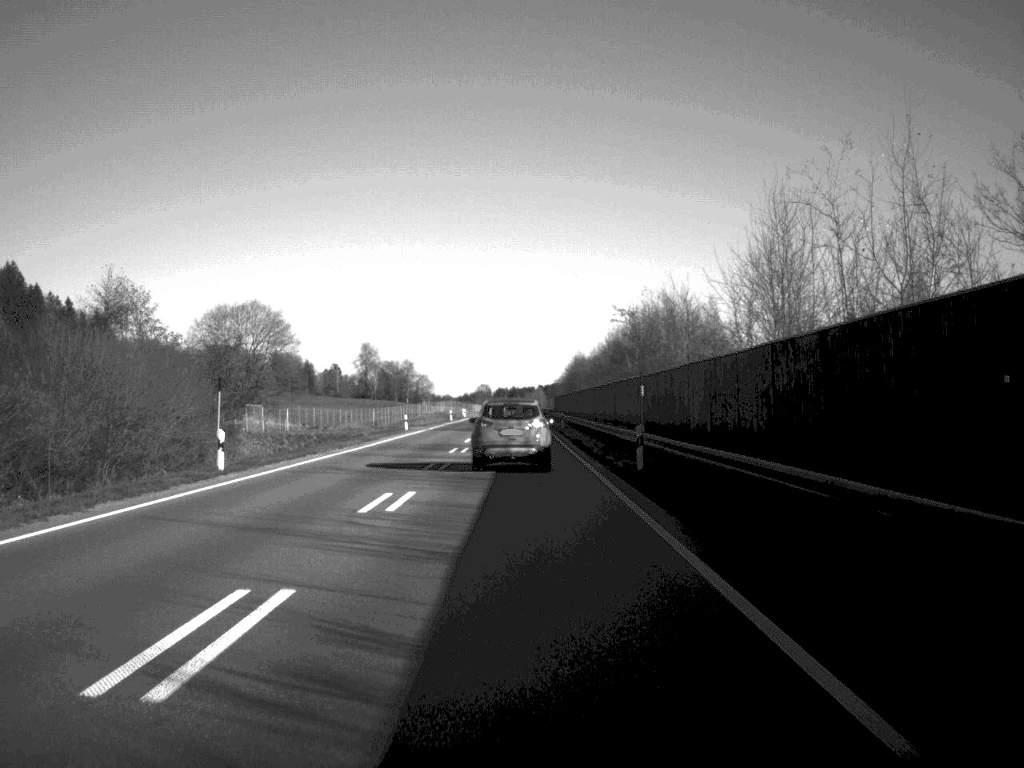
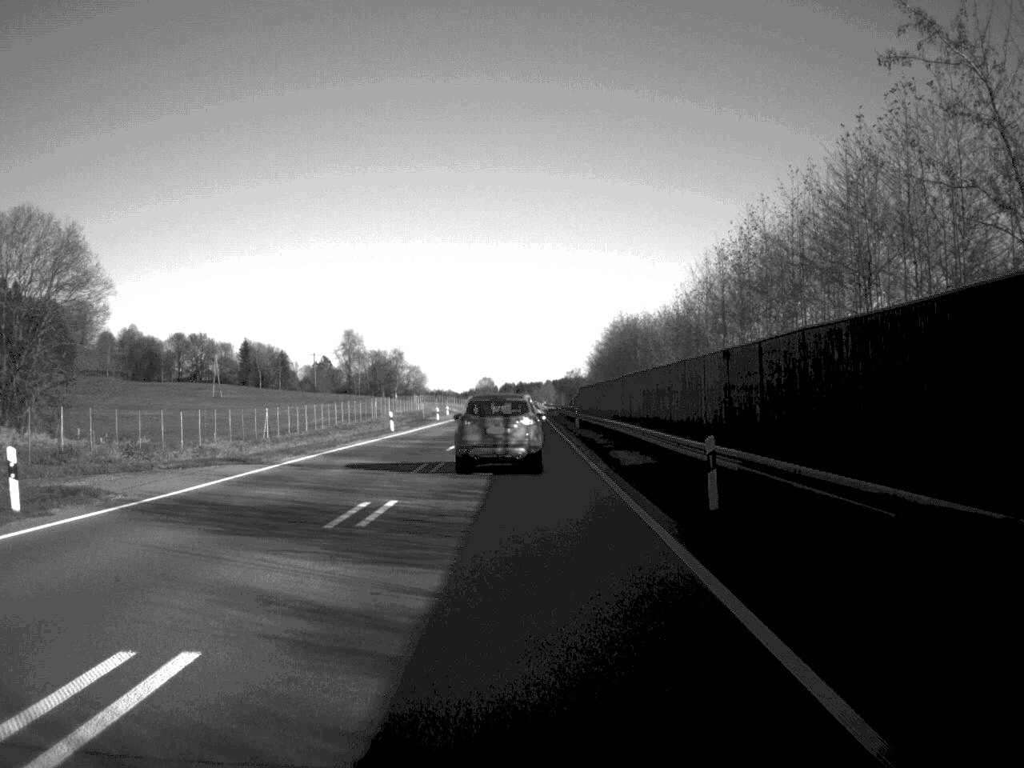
(-0.2, +62.5) m; 0°
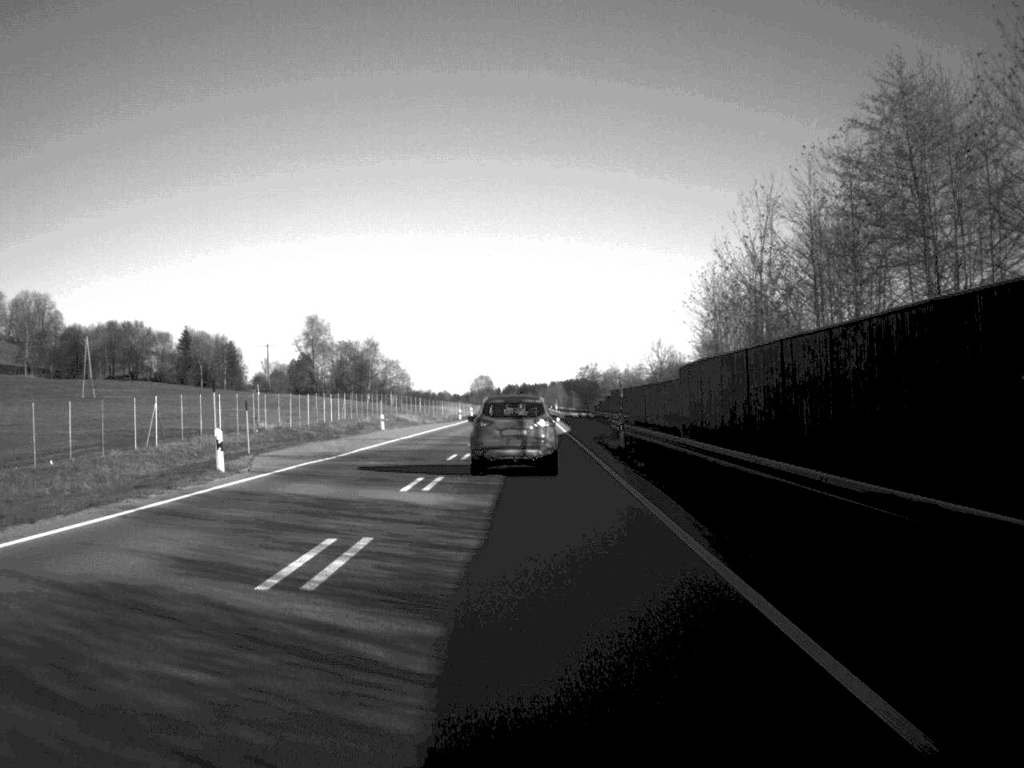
(-0.2, +76.4) m; 0°
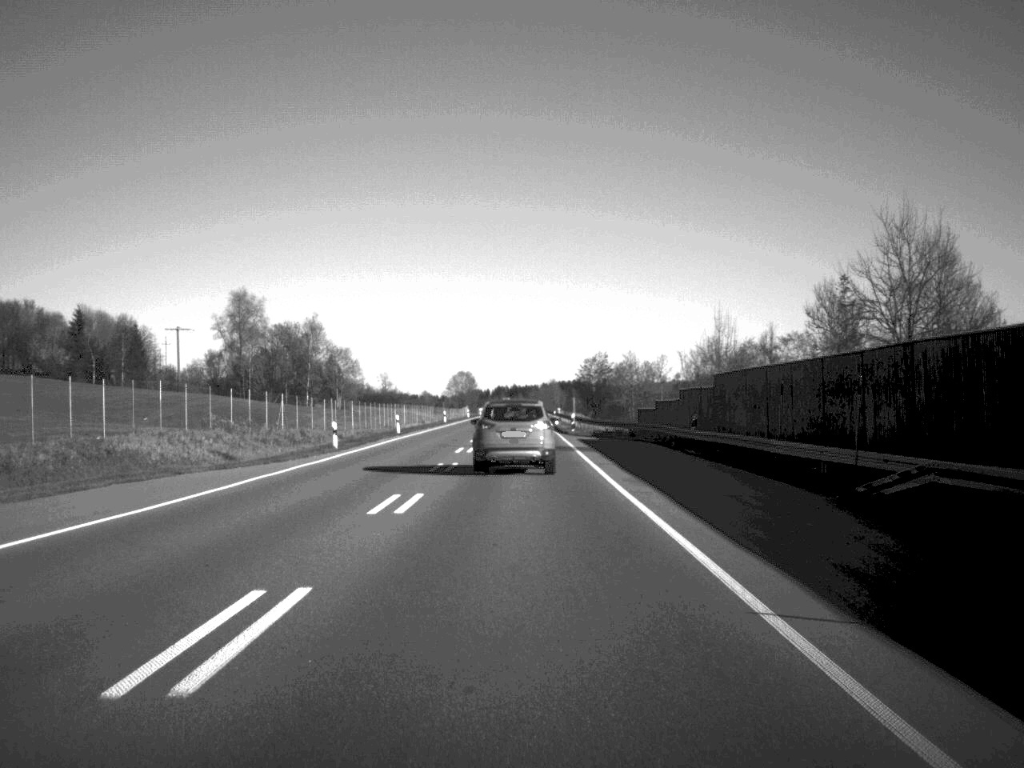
(+0.3, +75.5) m; 0°
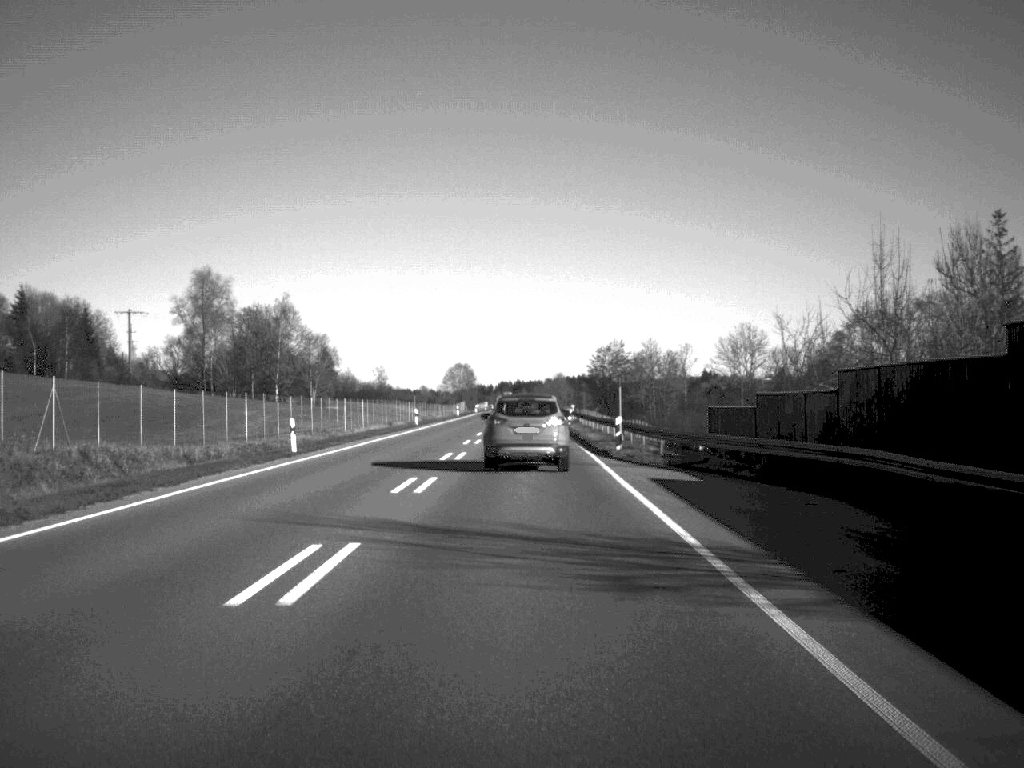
(-0.1, +32.9) m; 0°
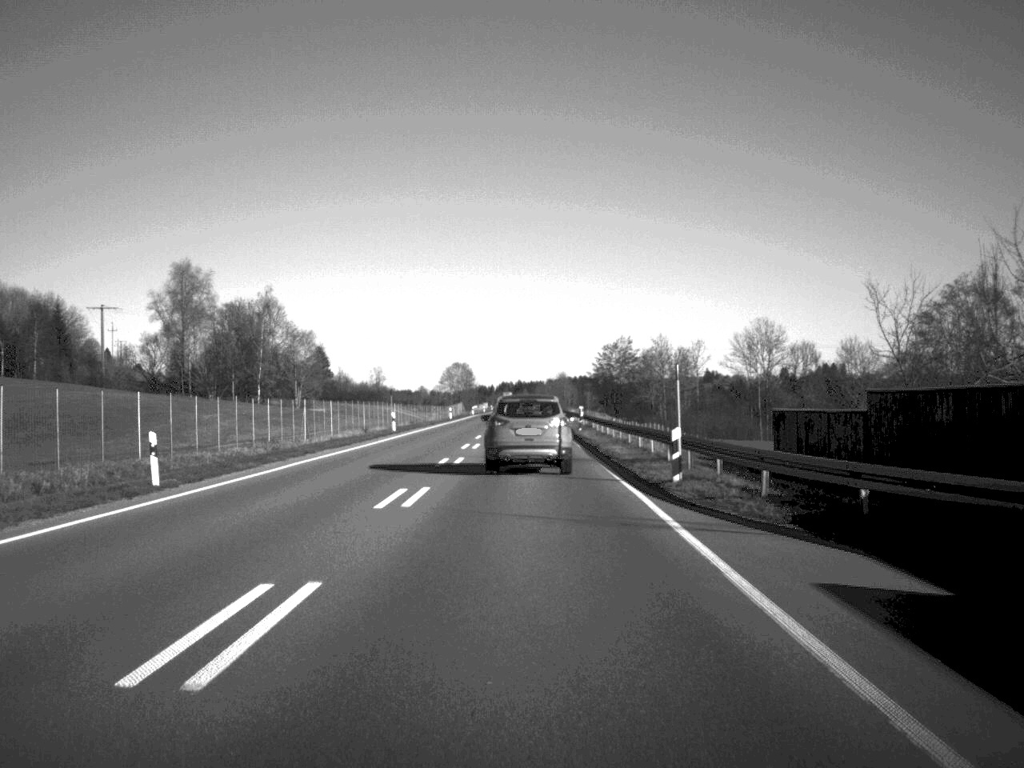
(0.0, +14.5) m; 0°
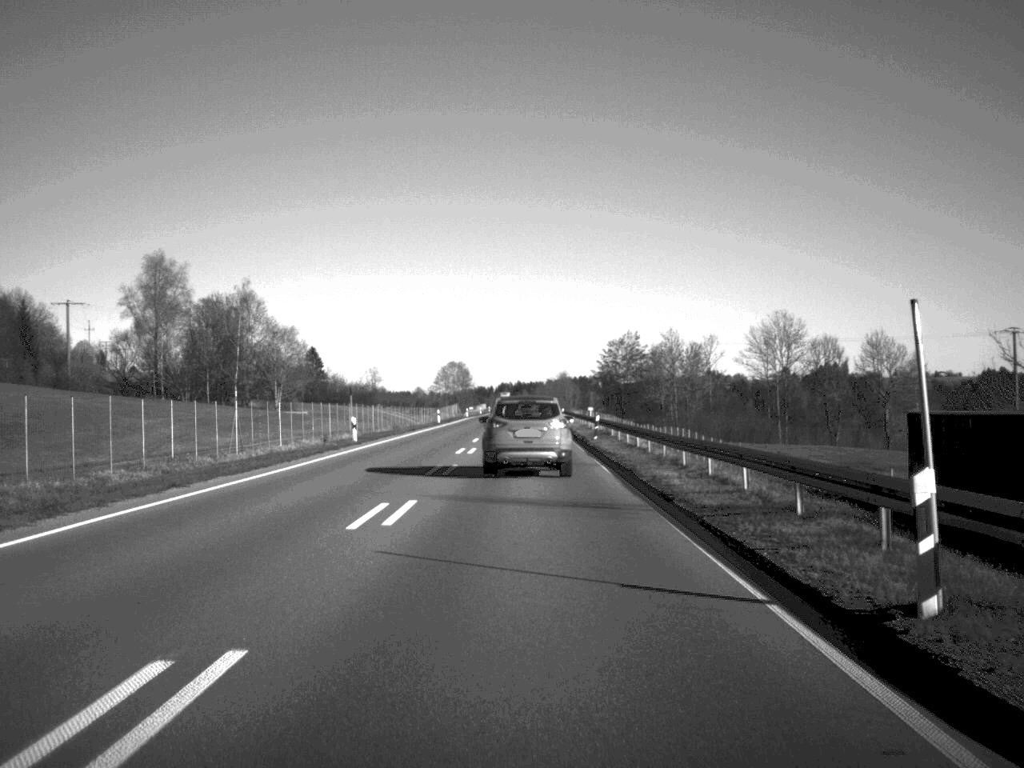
(0.0, +15.1) m; 0°
